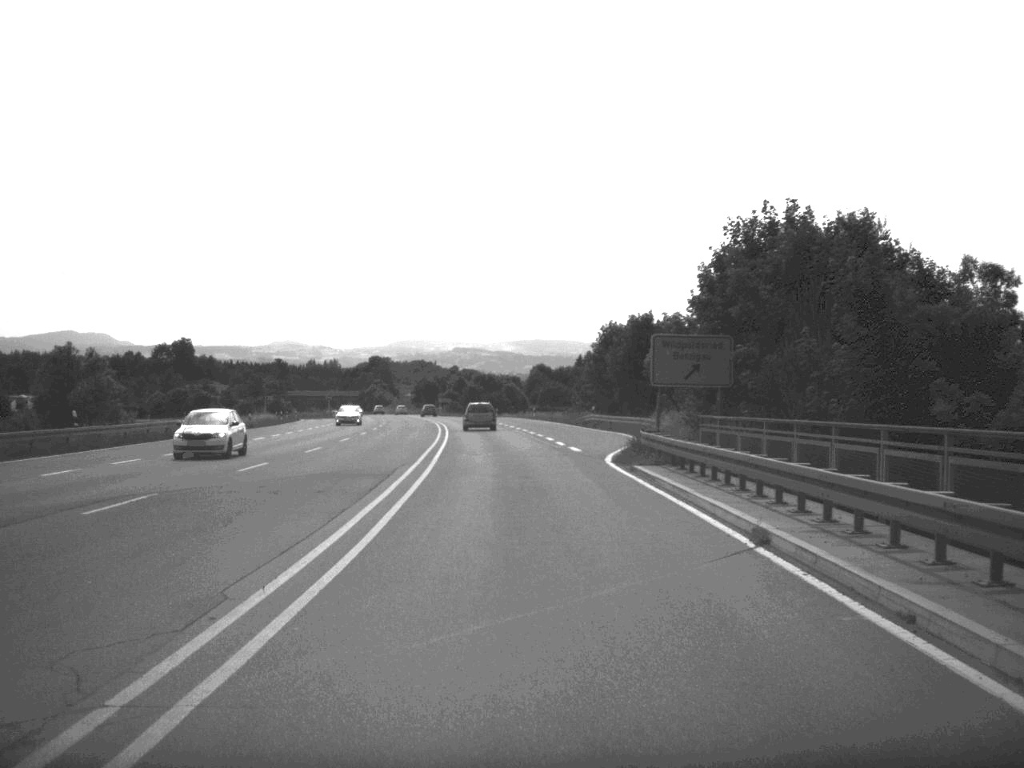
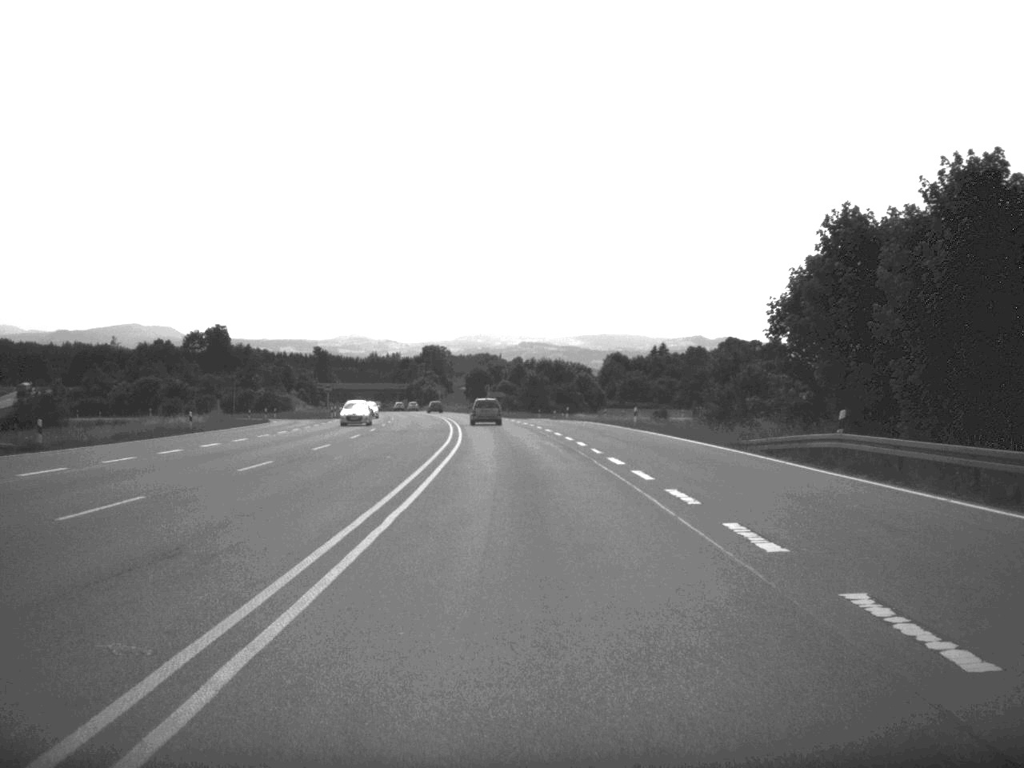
(-1.4, +48.8) m; -3°
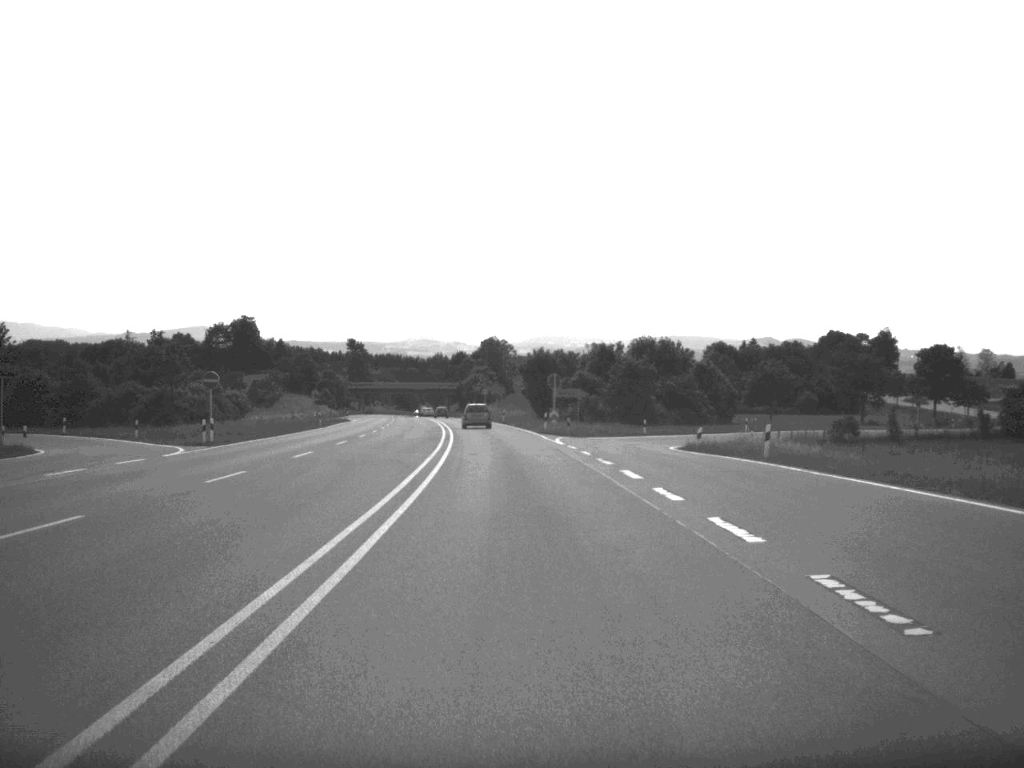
(-1.6, +62.0) m; -3°
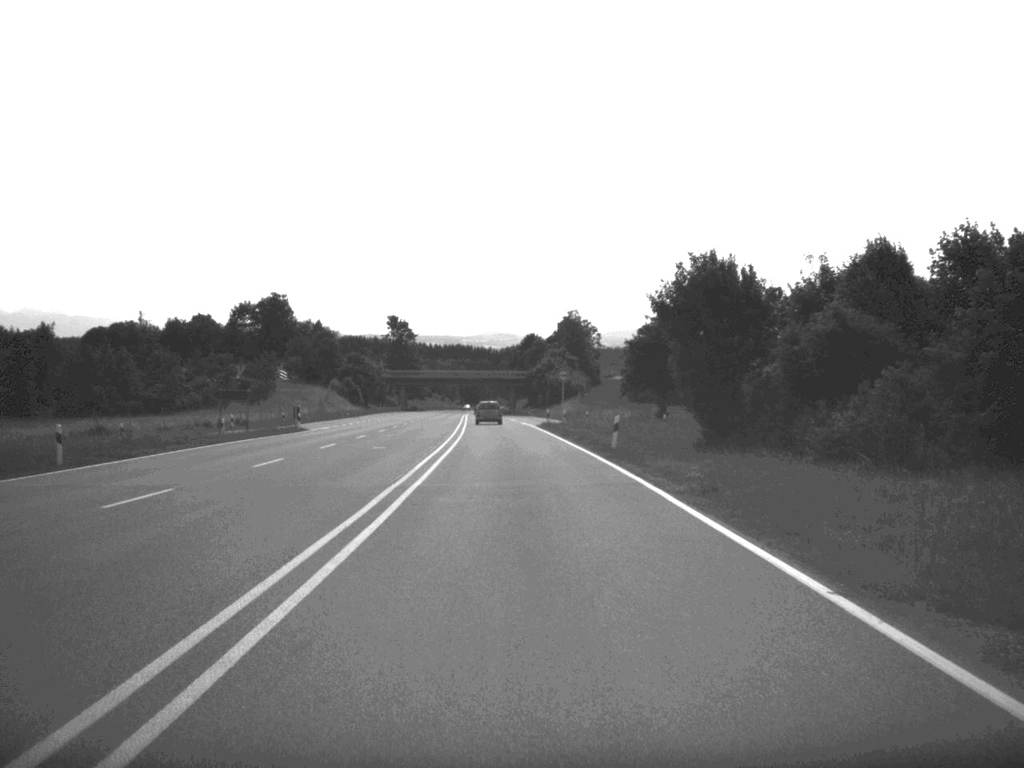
(-2.1, +65.6) m; -4°
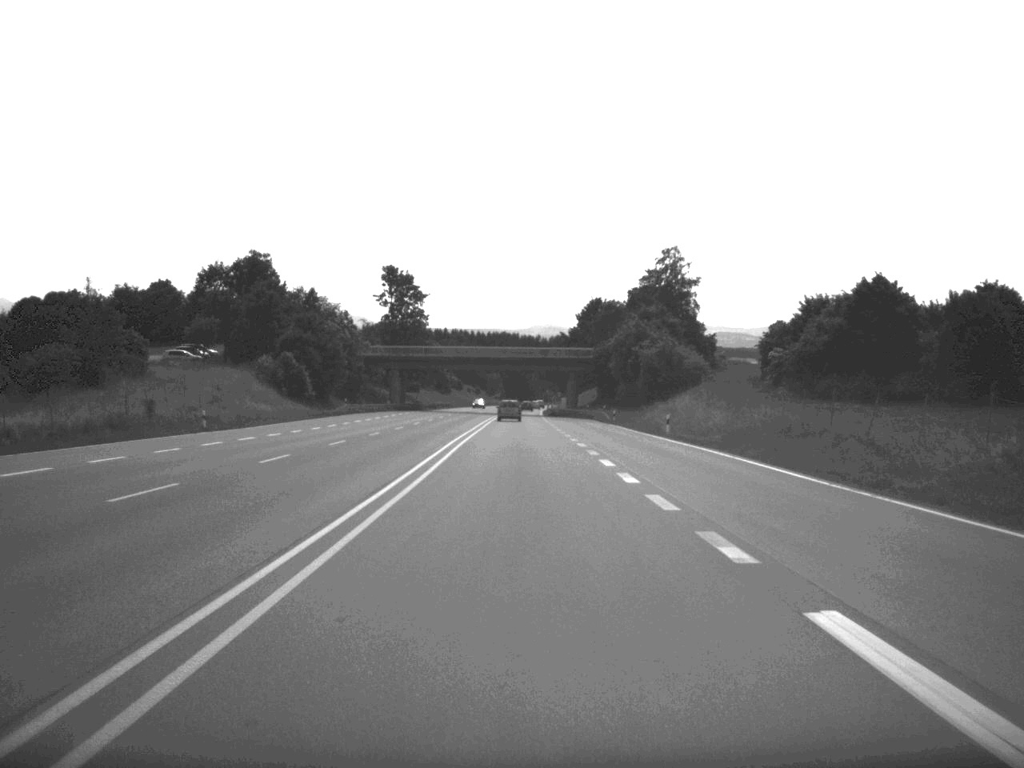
(-2.0, +82.5) m; -2°
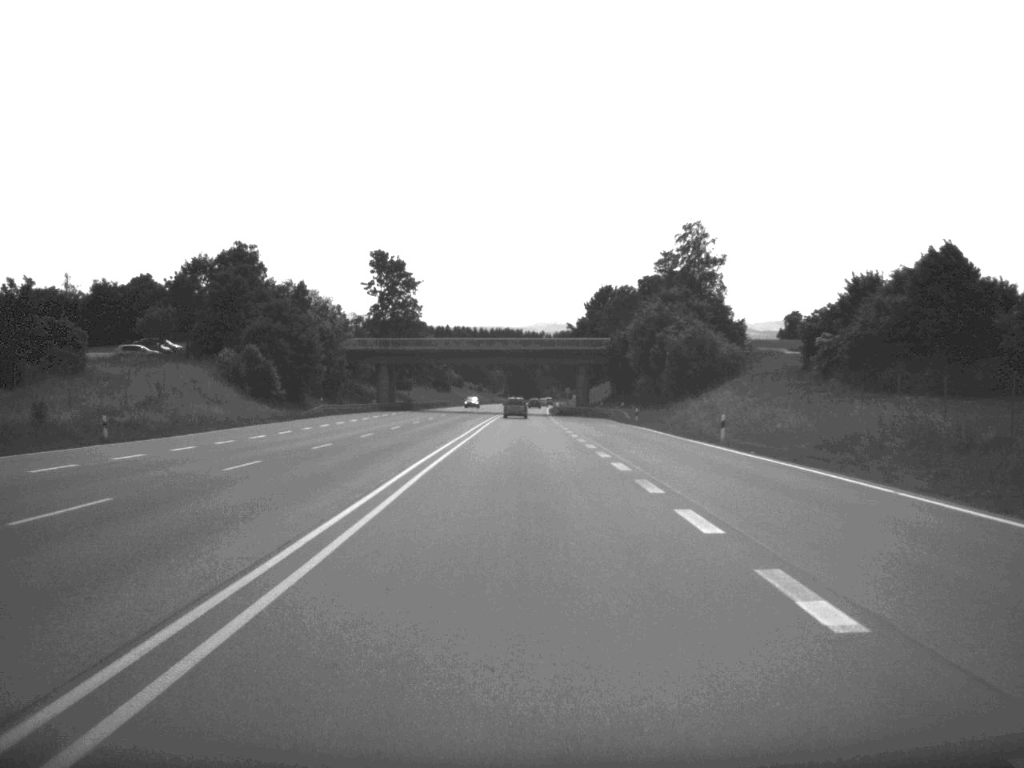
(0.0, +15.7) m; 0°
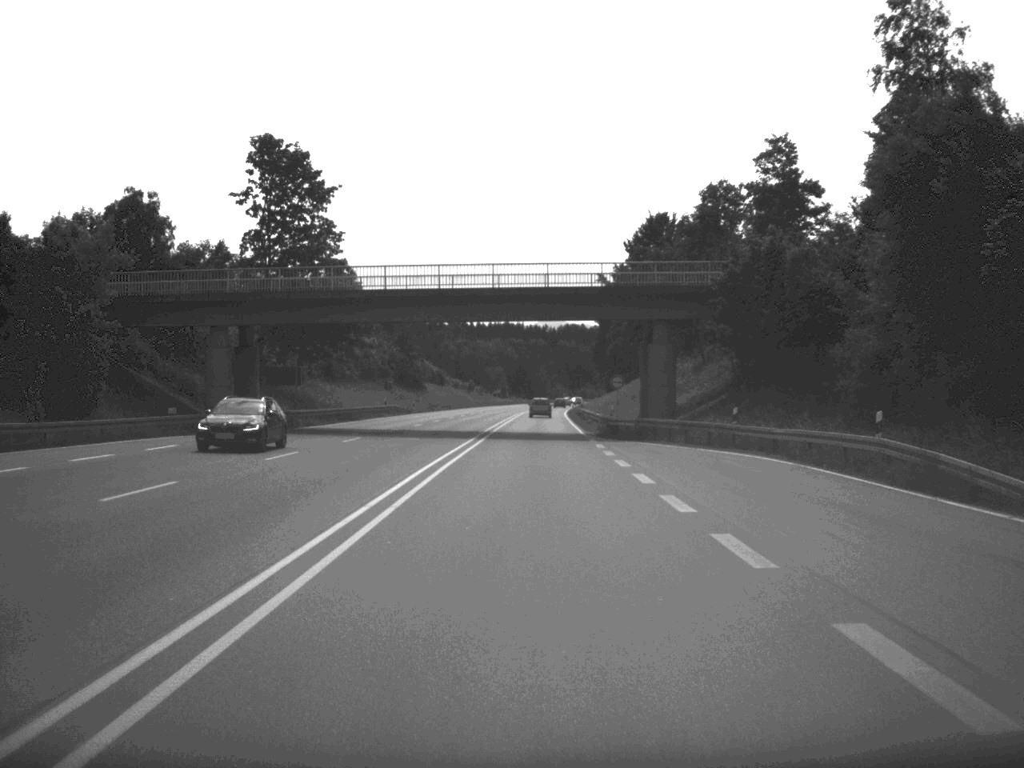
(-0.2, +67.4) m; 0°
